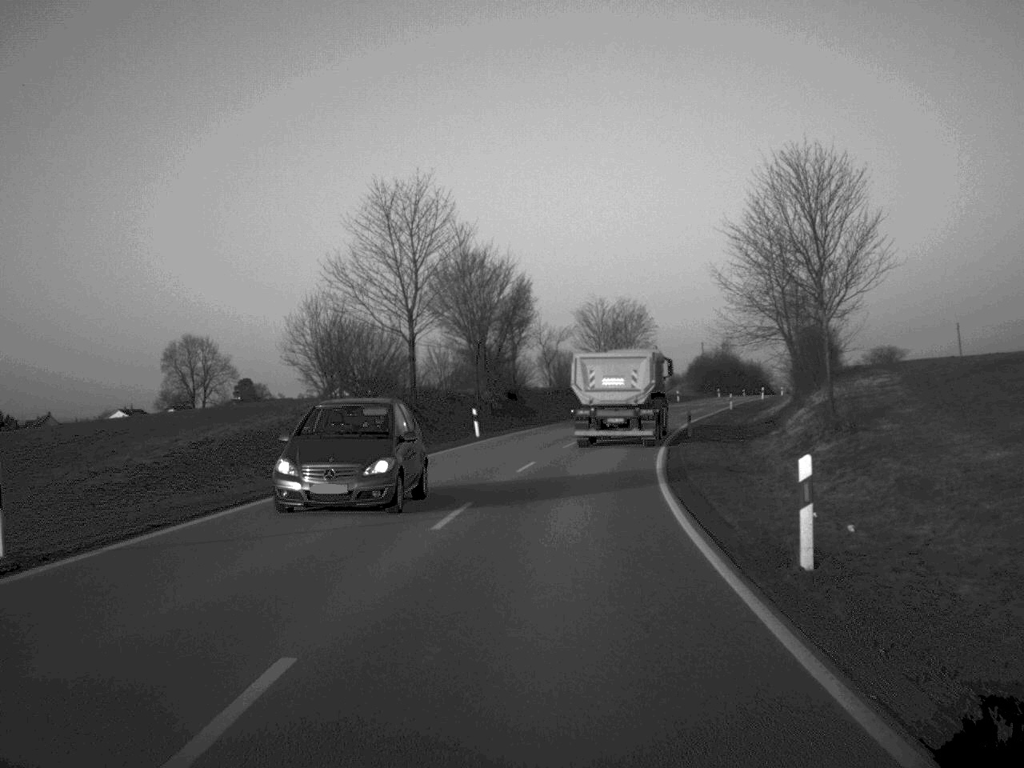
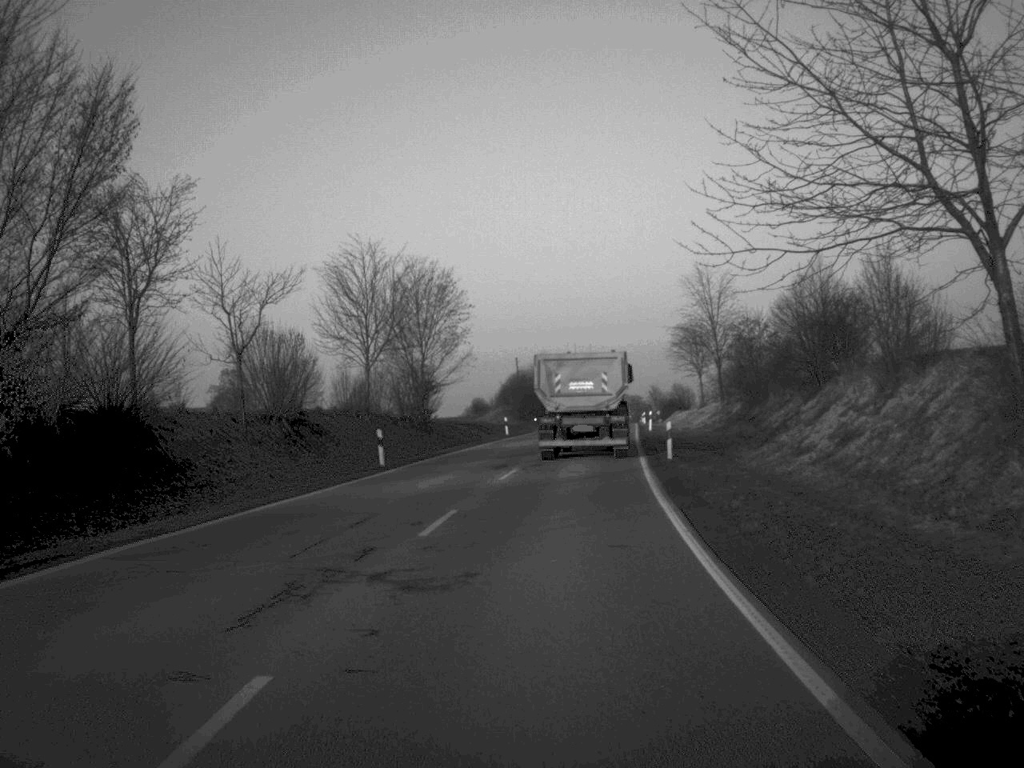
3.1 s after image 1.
(+3.7, +47.7) m; +9°
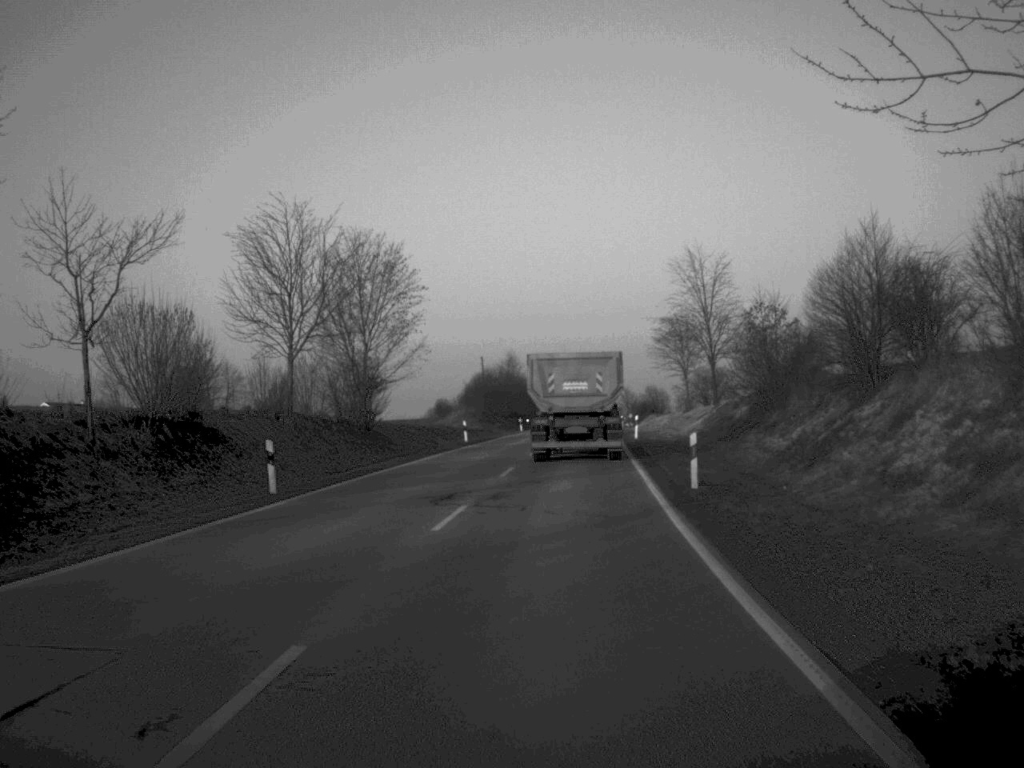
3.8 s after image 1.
(+0.1, +10.8) m; +1°
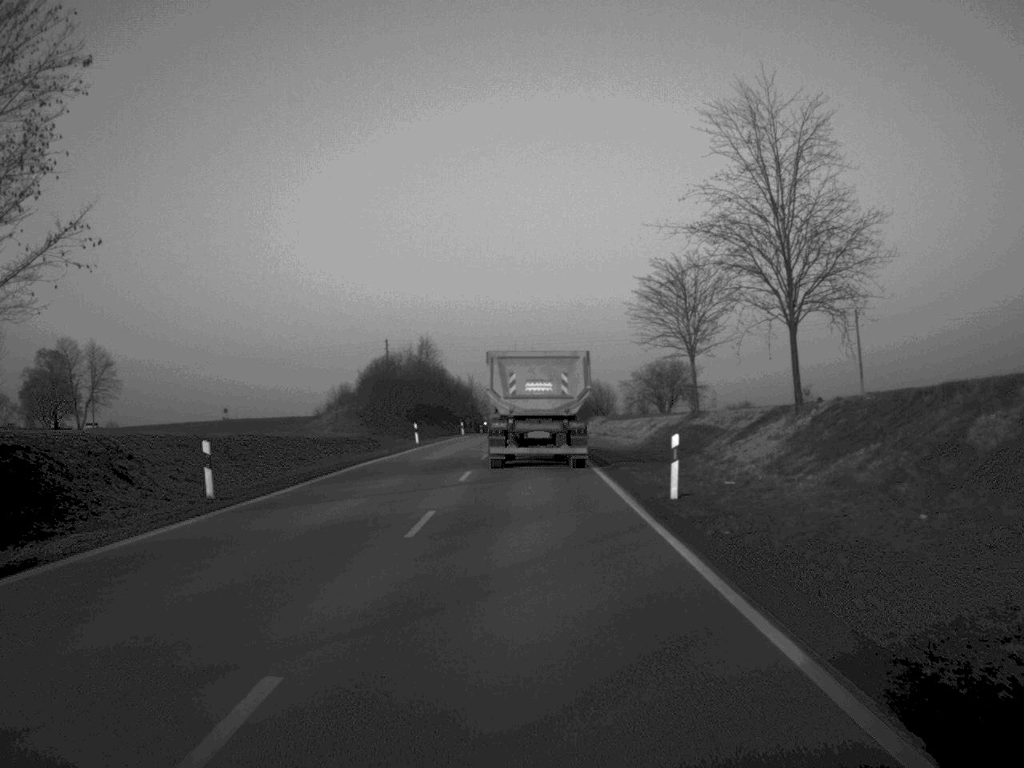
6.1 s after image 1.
(+1.3, +36.8) m; +3°
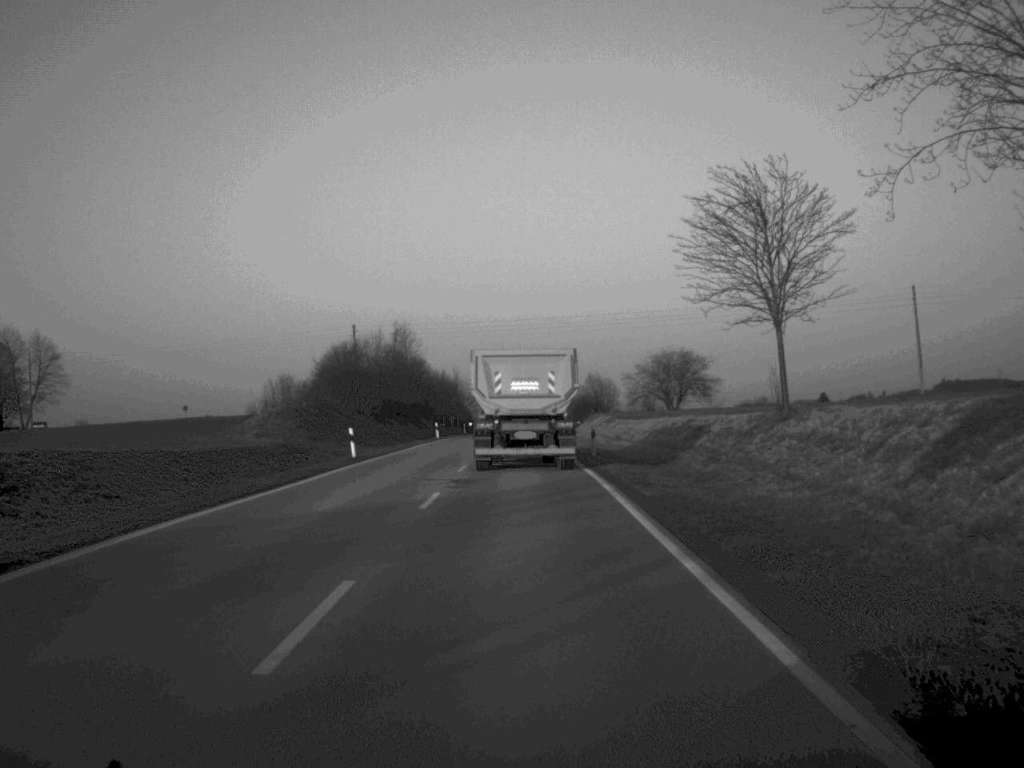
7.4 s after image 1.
(+0.1, +19.9) m; 0°
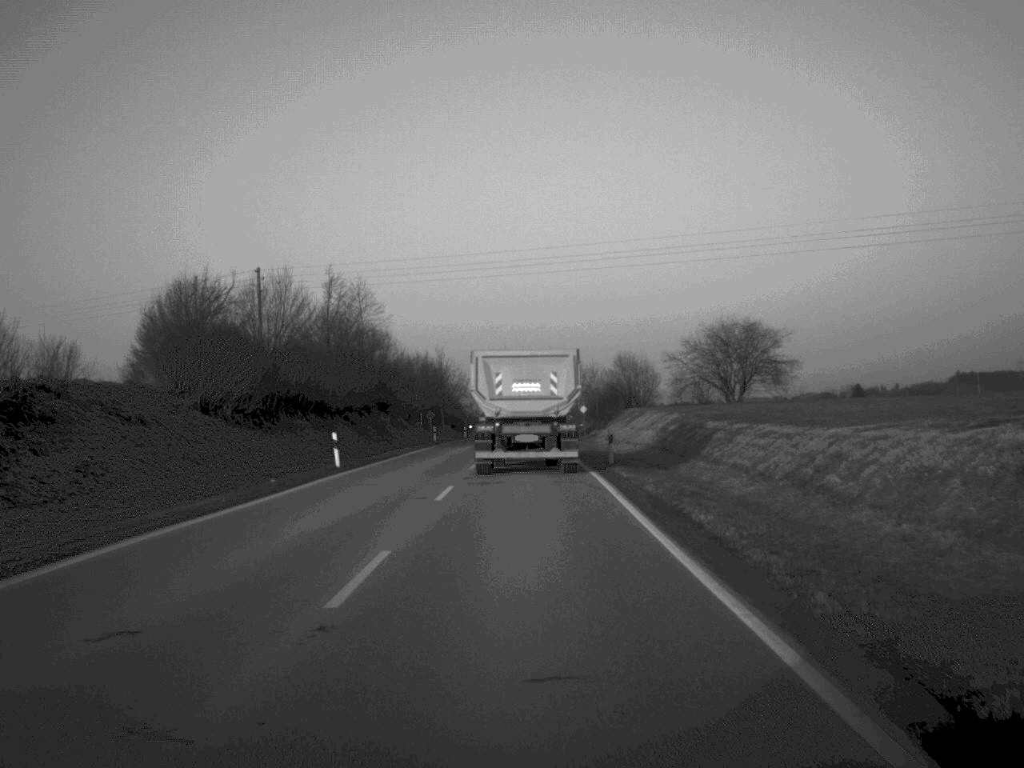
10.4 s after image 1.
(-0.2, +45.1) m; 0°
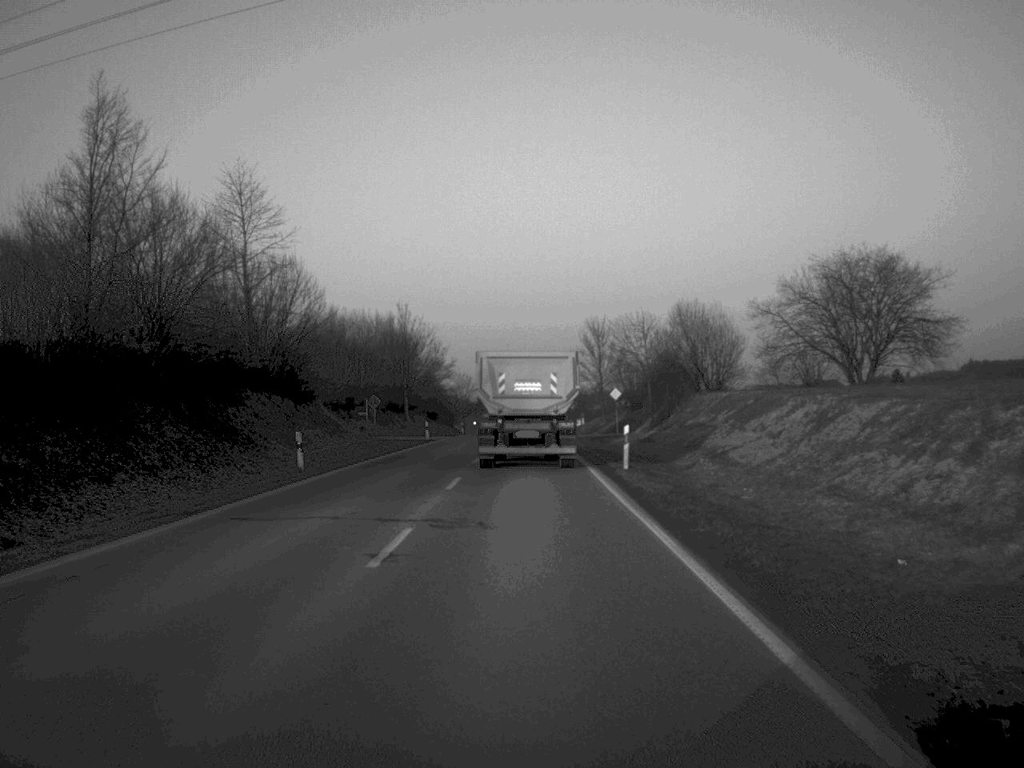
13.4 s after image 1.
(0.0, +45.4) m; 0°
